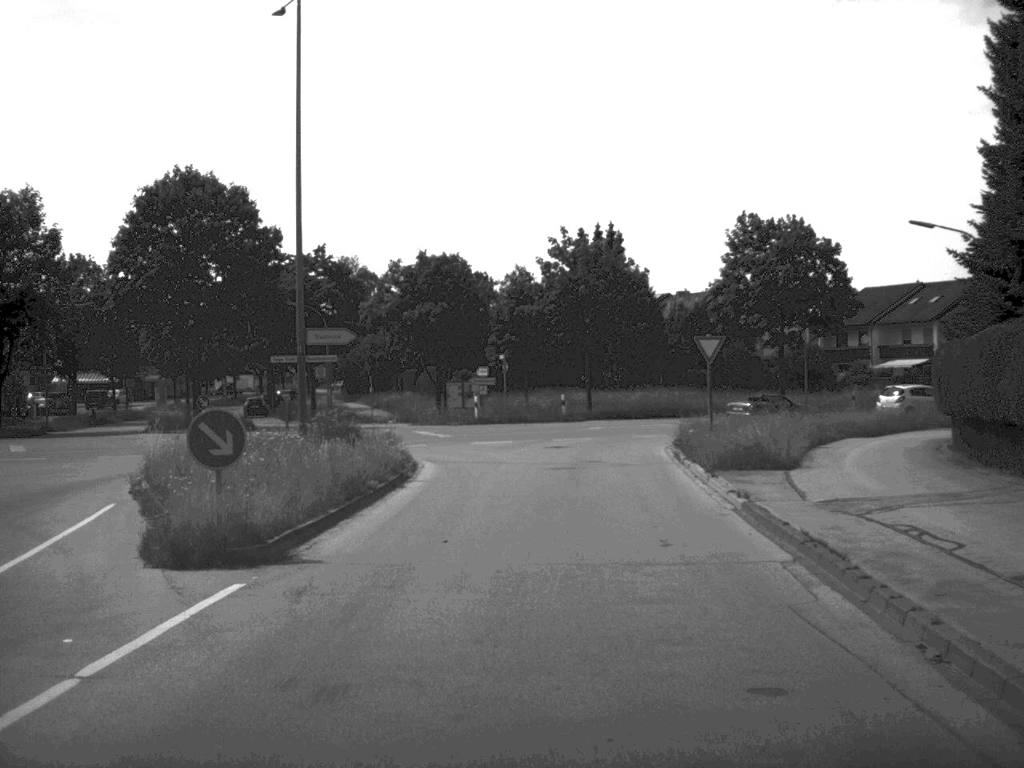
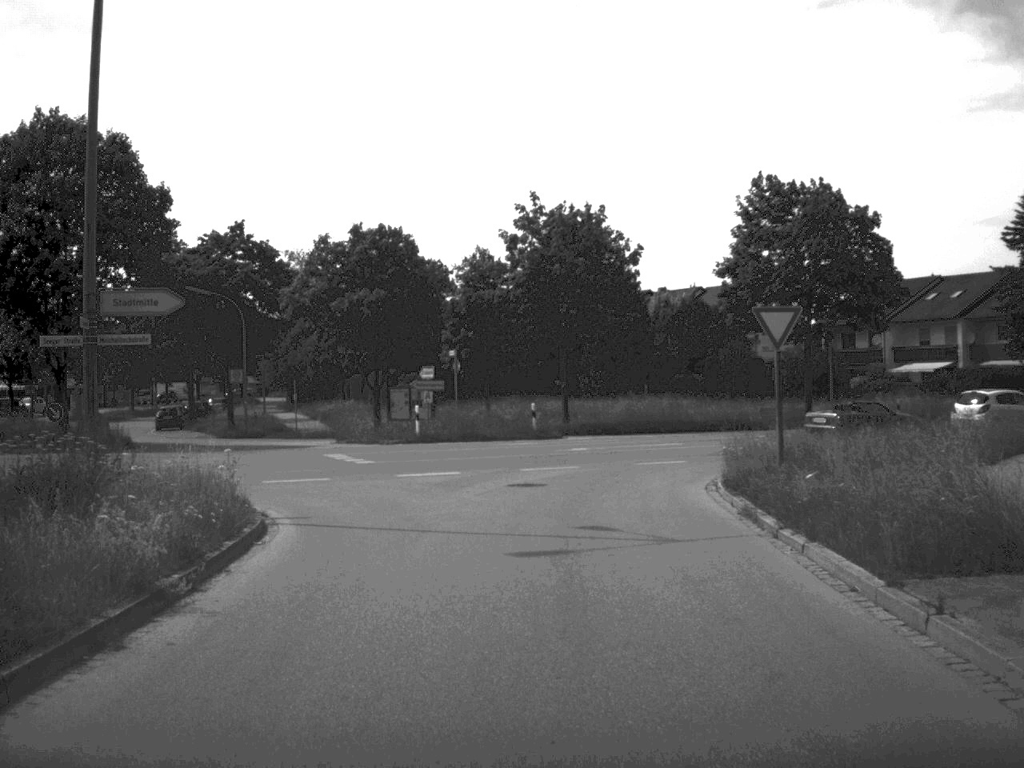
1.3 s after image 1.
(+0.2, +13.6) m; +1°
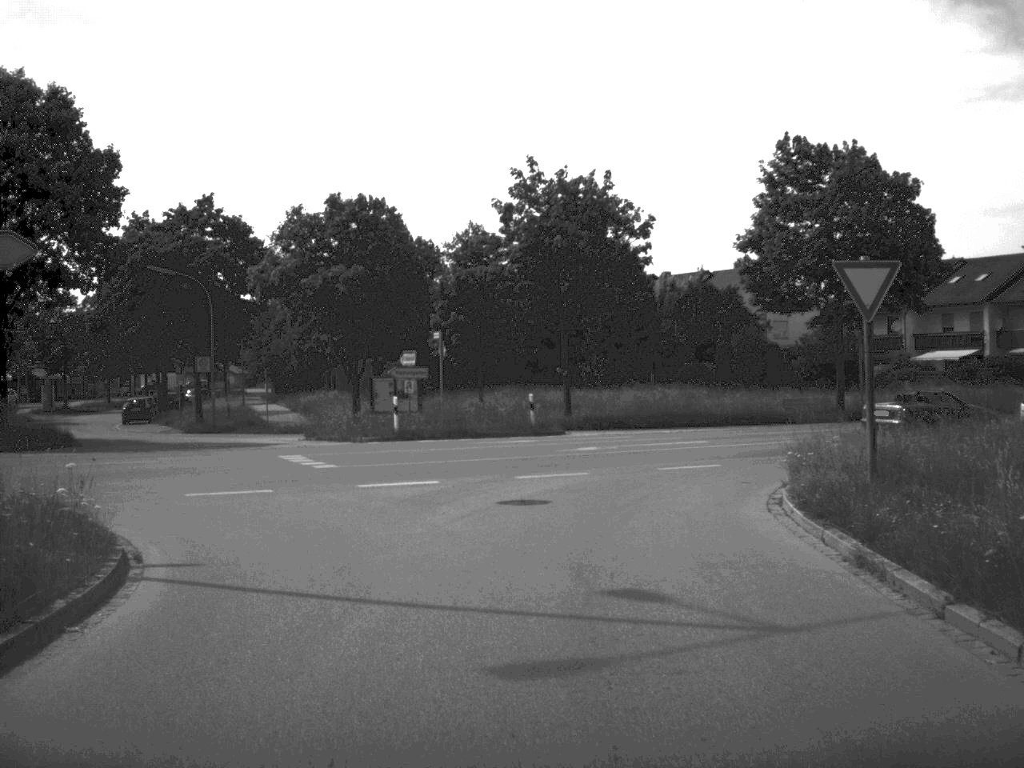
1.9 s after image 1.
(0.0, +5.8) m; 0°
